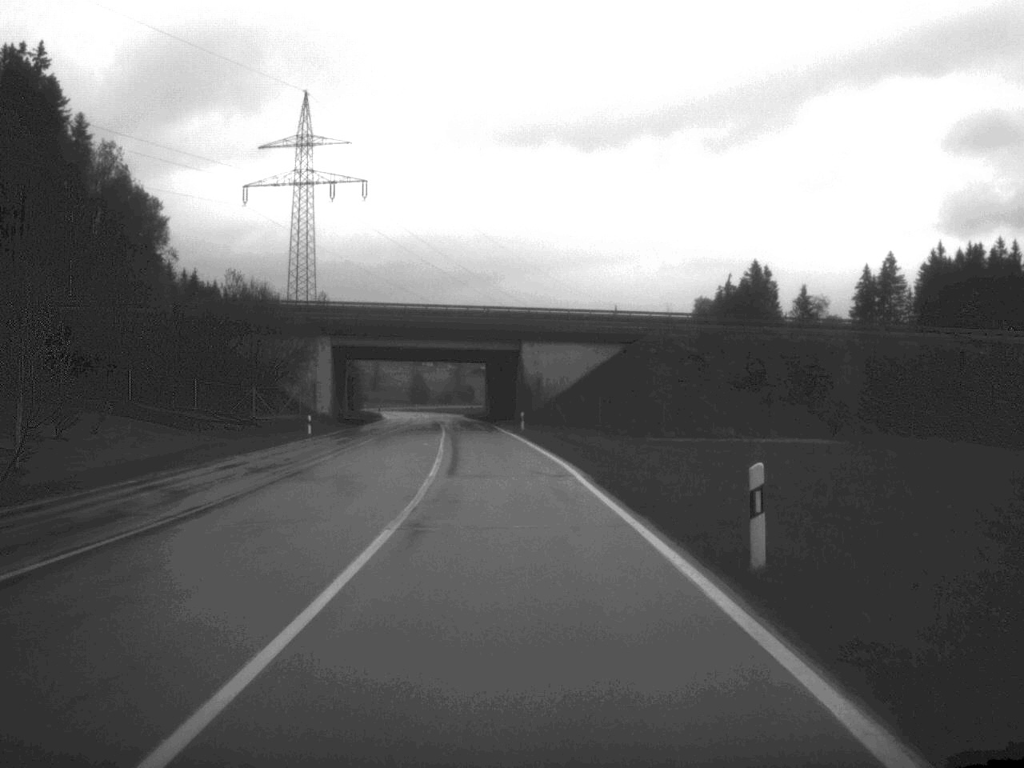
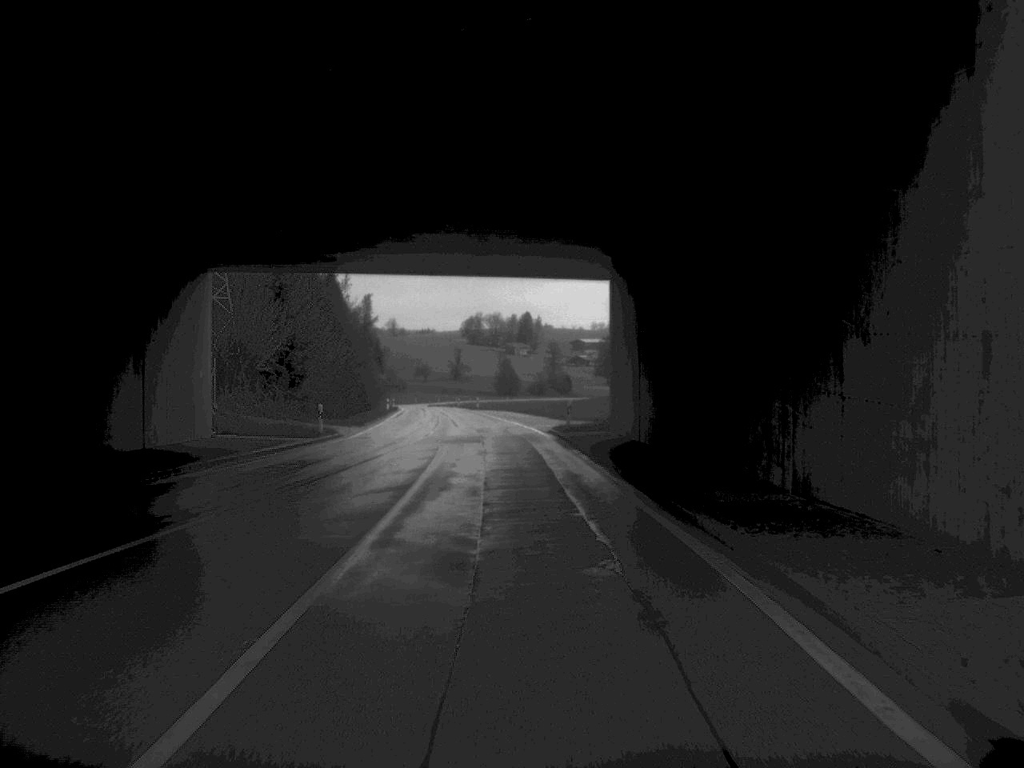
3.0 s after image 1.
(-4.4, +86.0) m; -5°
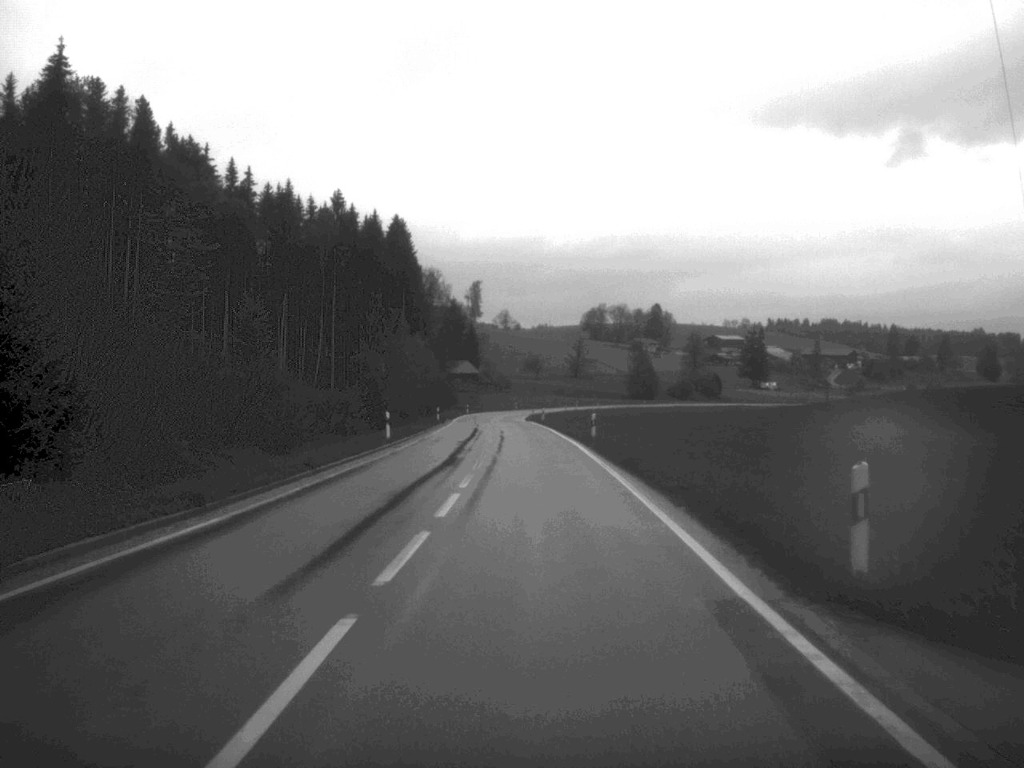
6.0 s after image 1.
(-4.5, +86.5) m; -5°
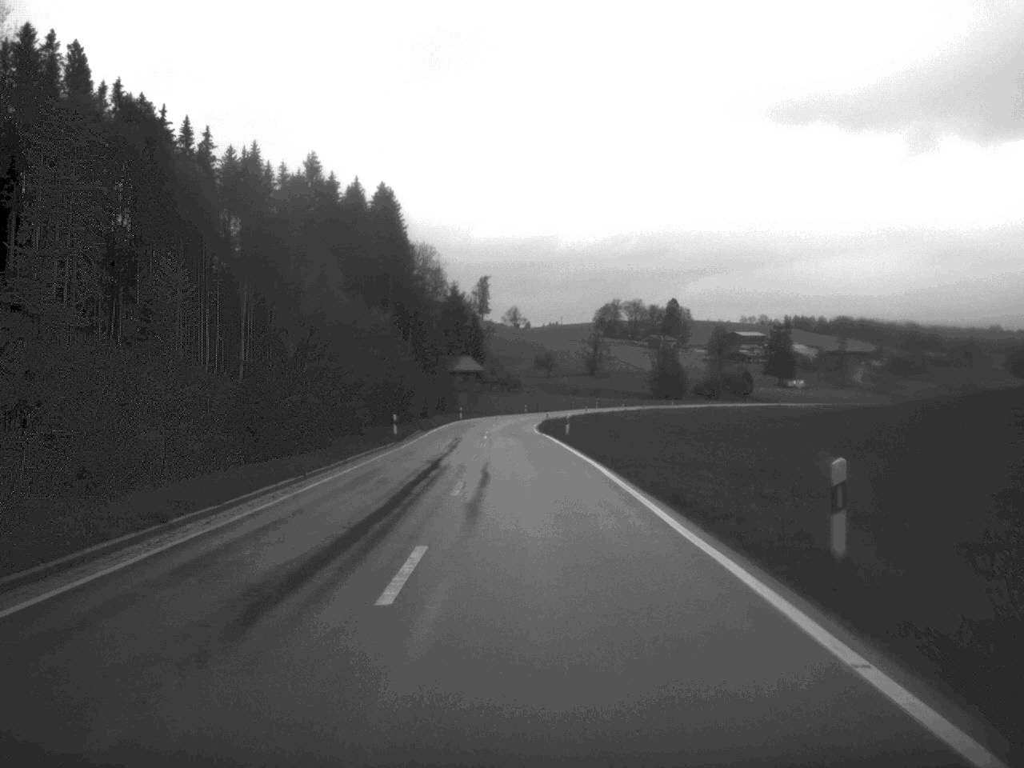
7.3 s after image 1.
(-0.1, +36.1) m; -1°
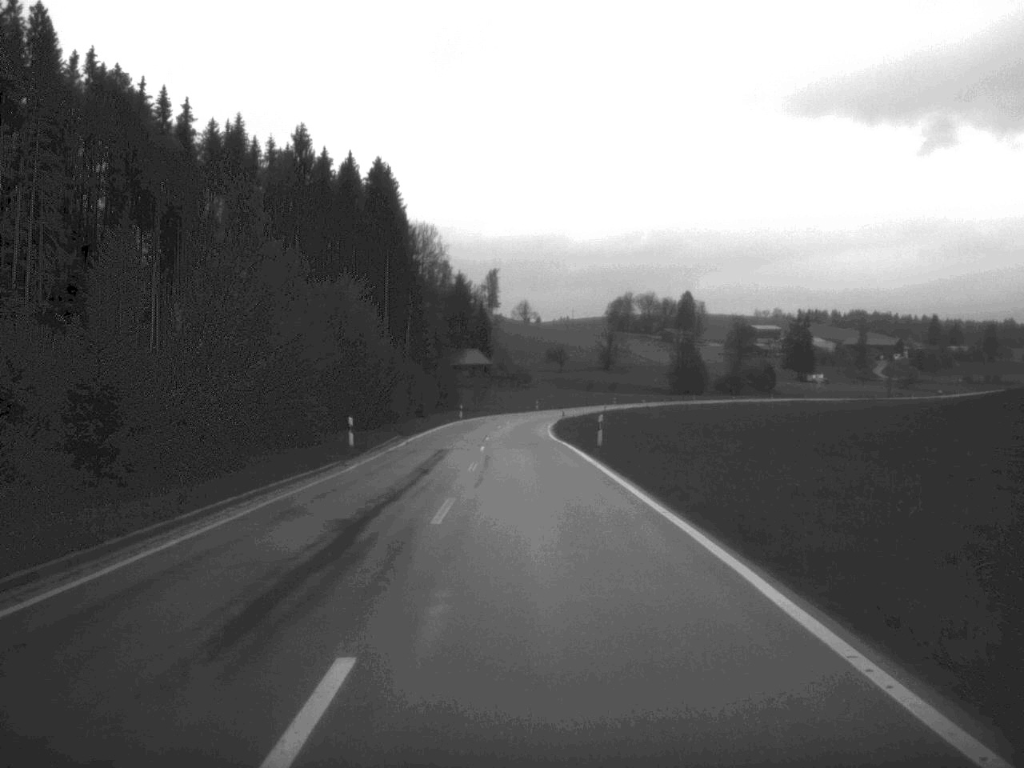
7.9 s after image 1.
(-0.1, +17.3) m; -1°
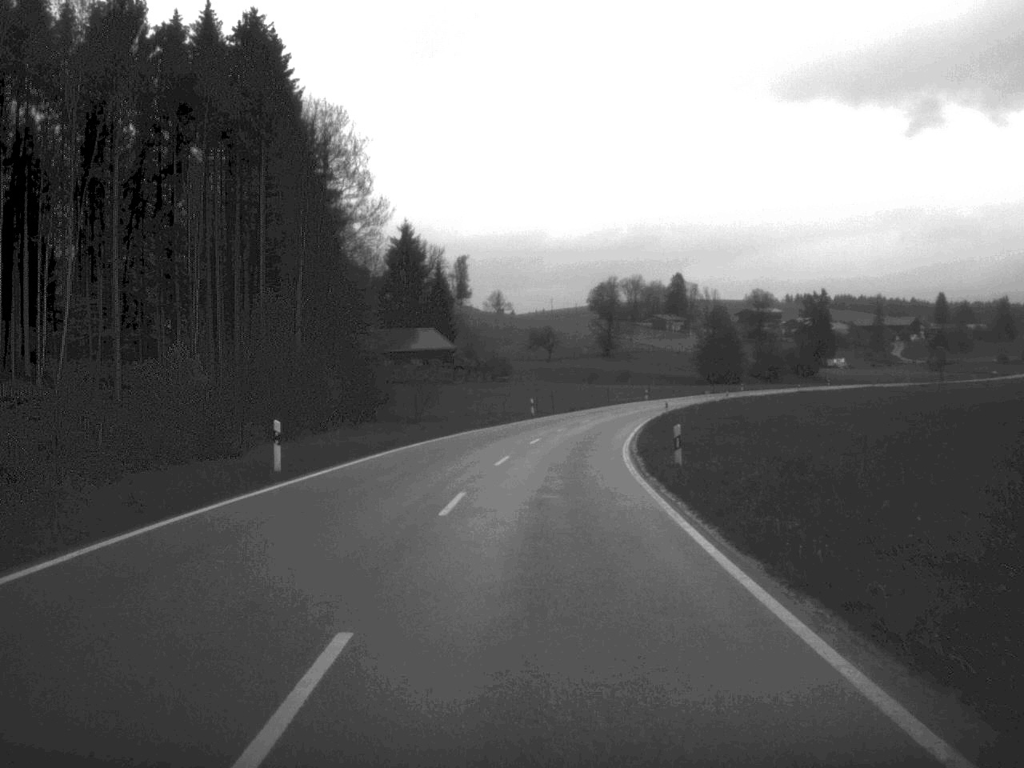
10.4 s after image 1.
(-0.5, +70.3) m; +1°
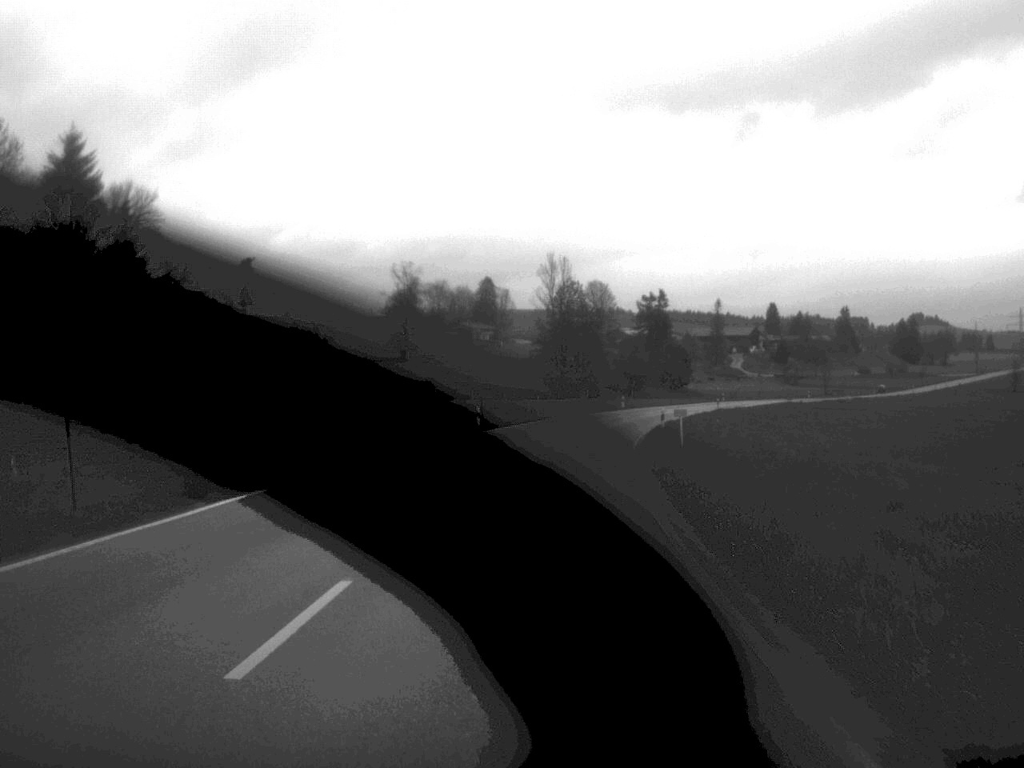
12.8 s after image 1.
(+5.1, +67.9) m; +9°
